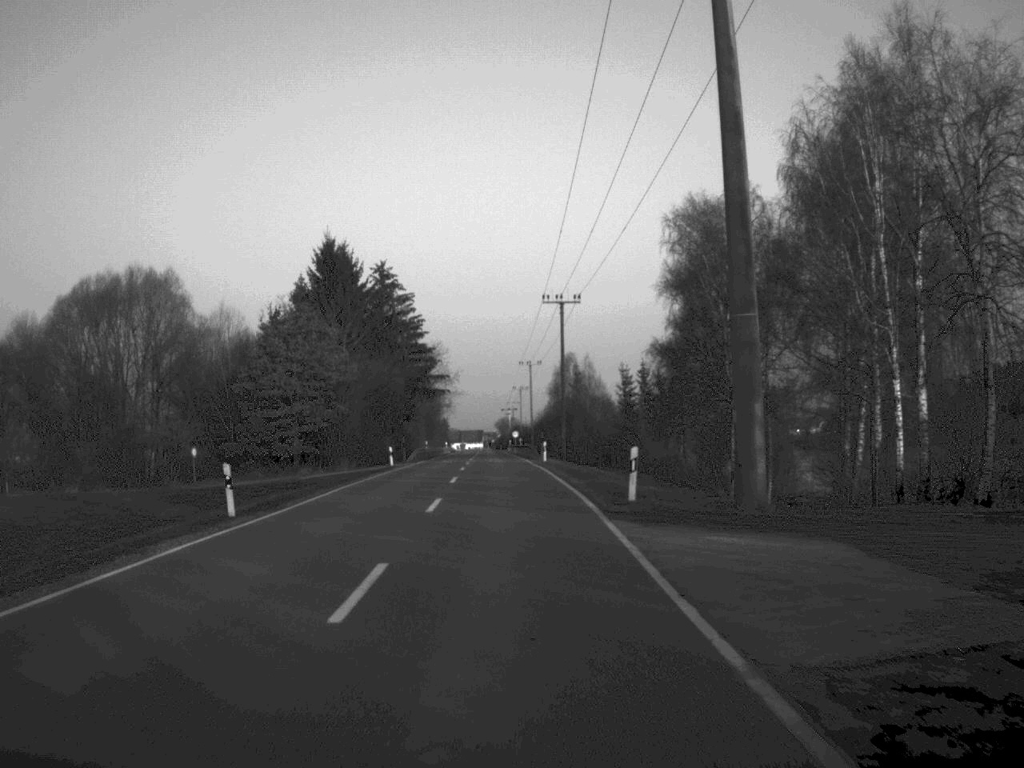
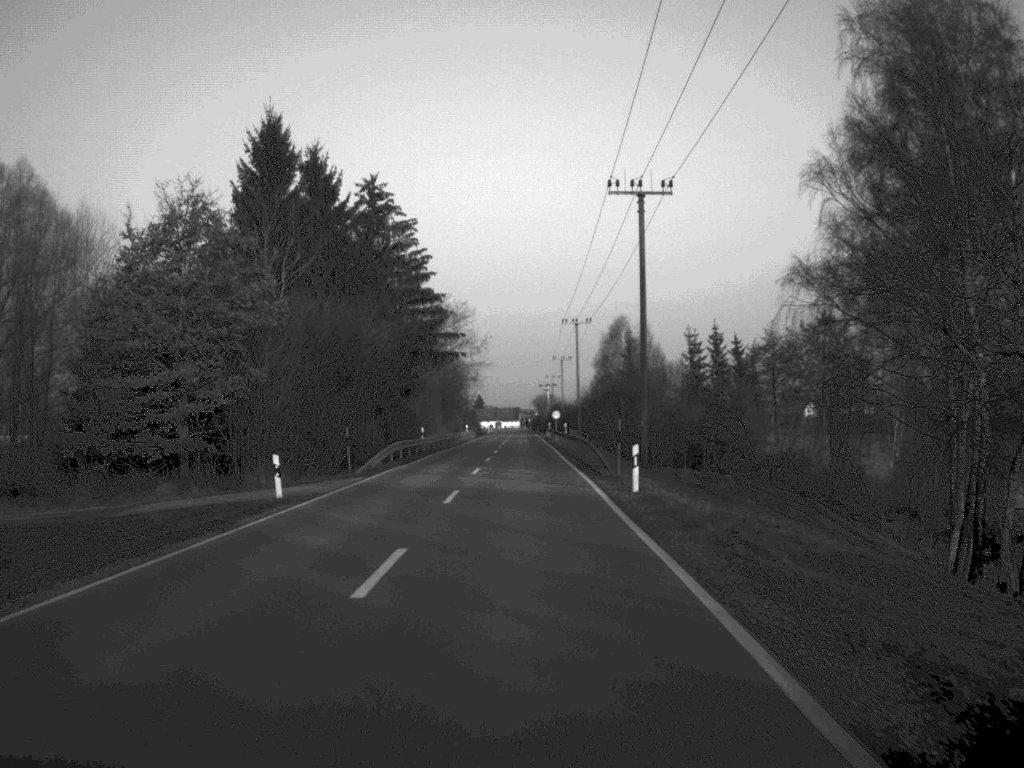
(-0.6, +34.5) m; -2°
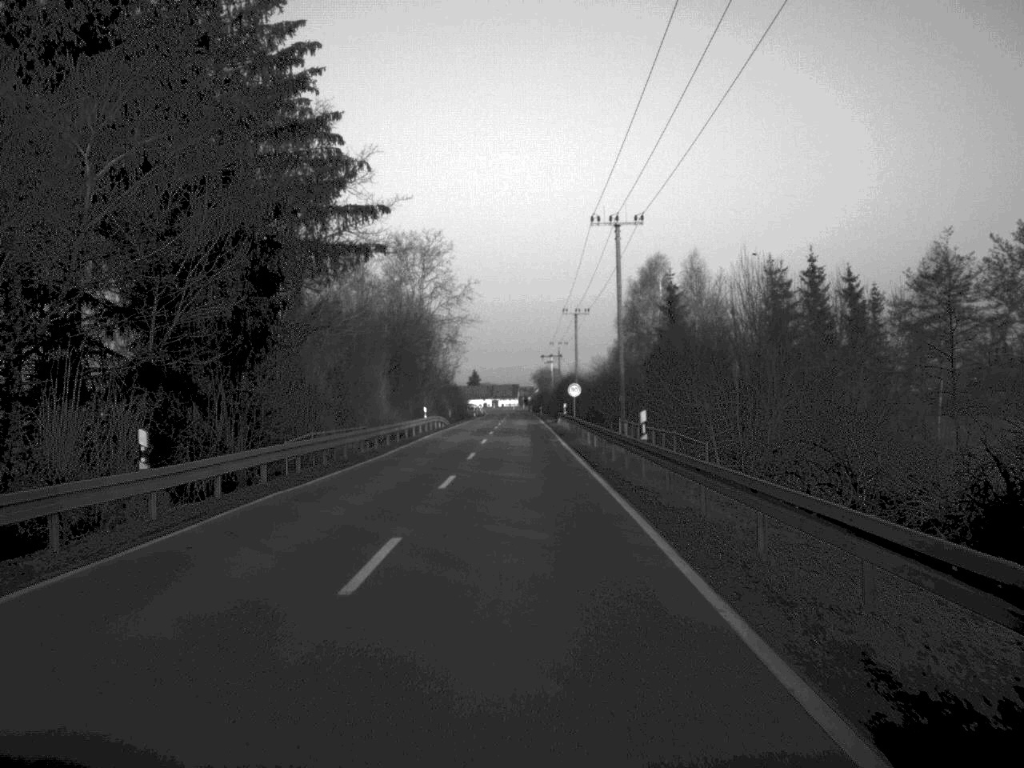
(0.0, +48.1) m; 0°
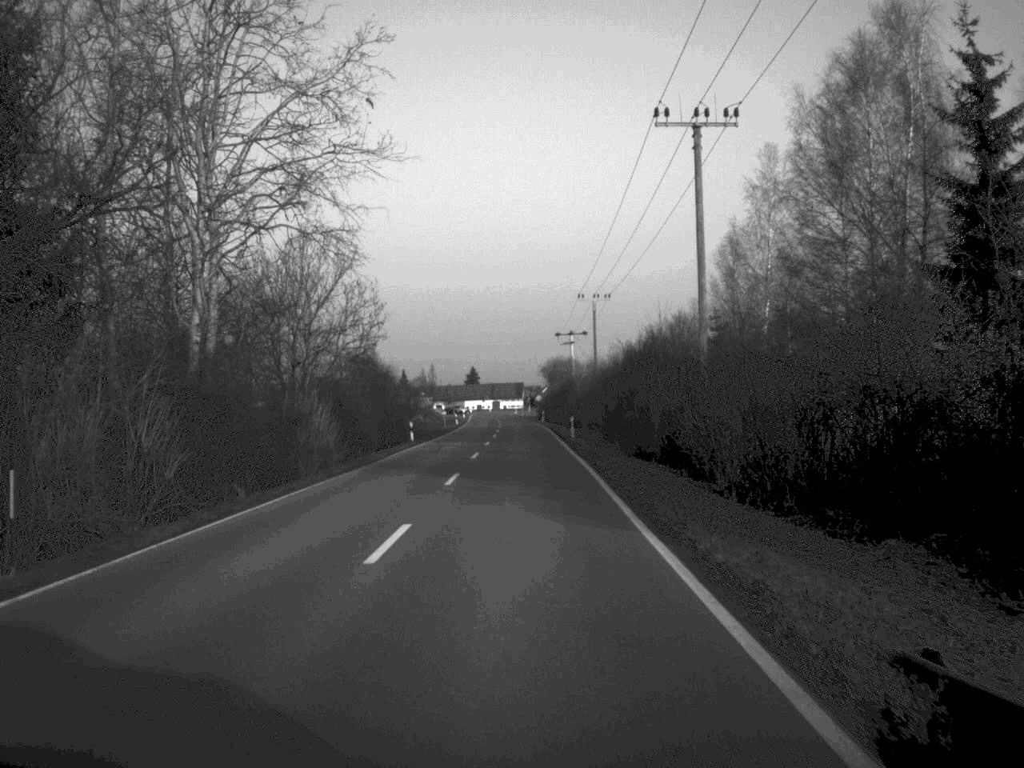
(-0.2, +81.1) m; 0°
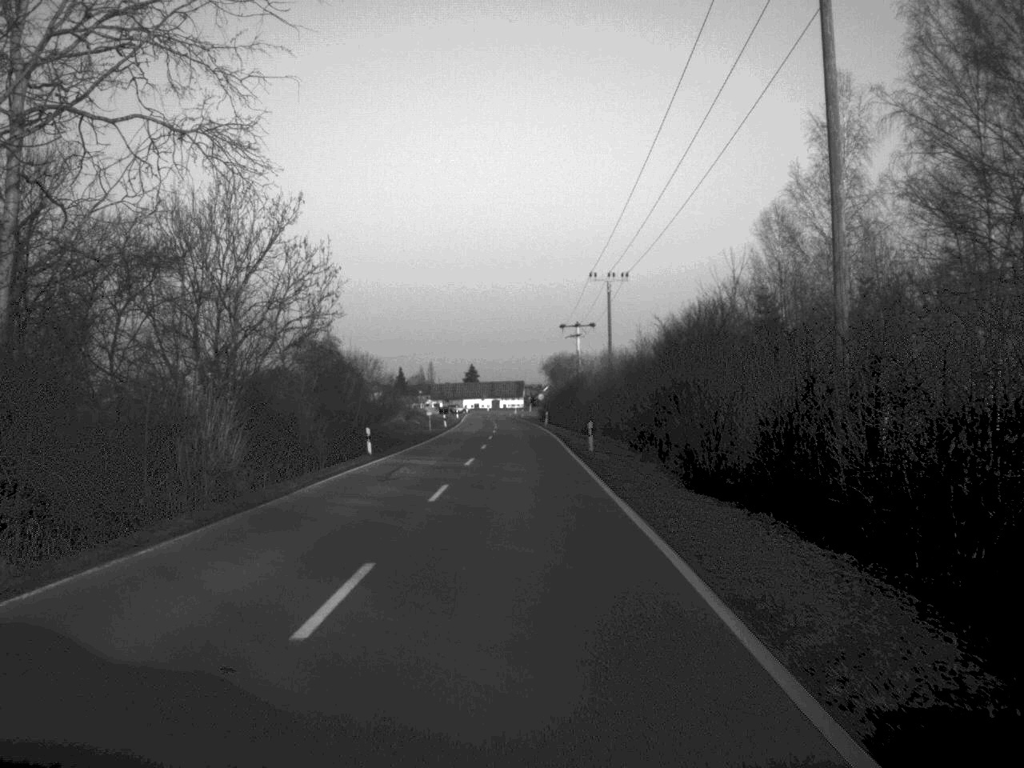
(0.0, +15.9) m; 0°
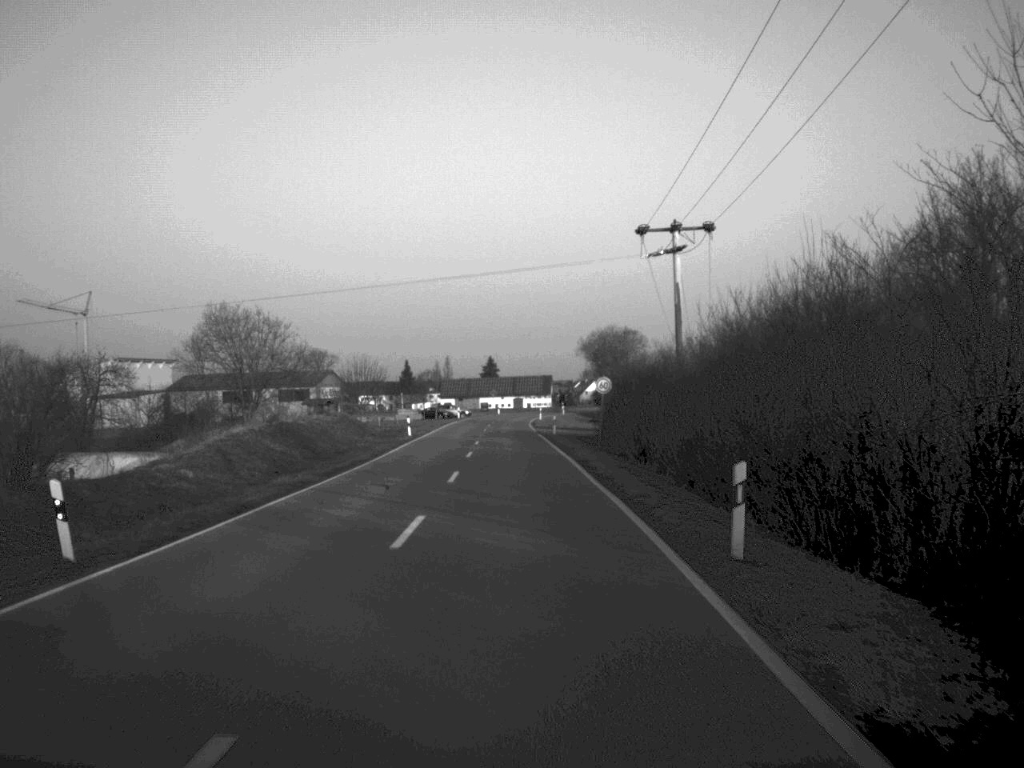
(-0.5, +77.9) m; -1°
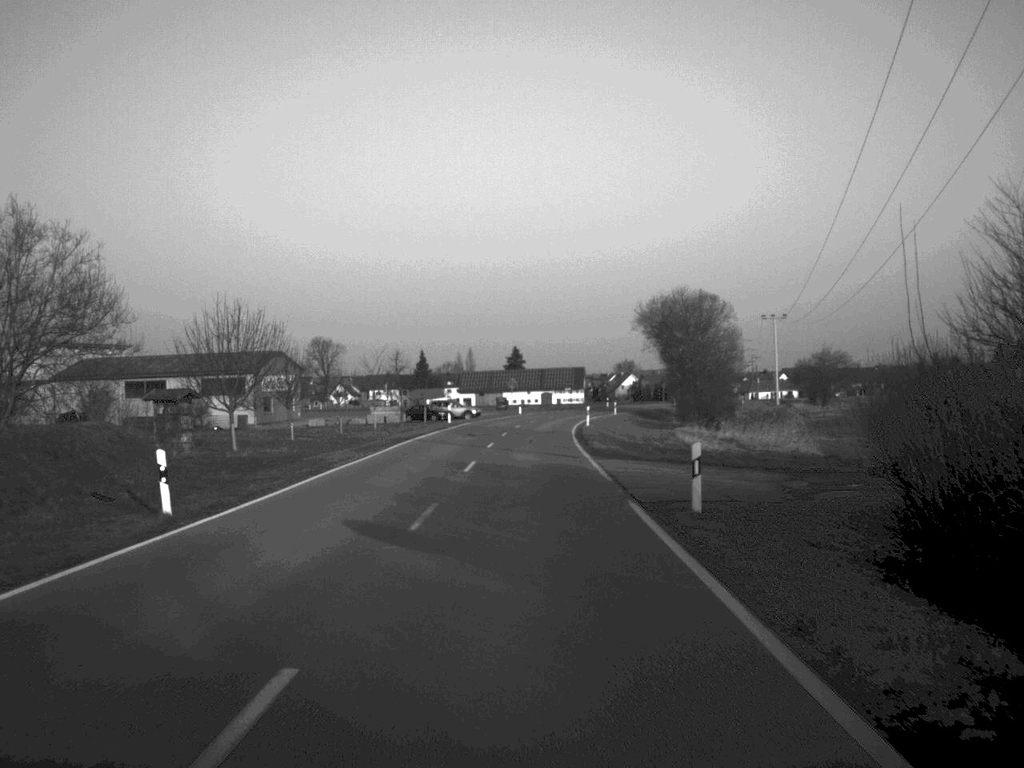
(-0.5, +46.2) m; -1°
